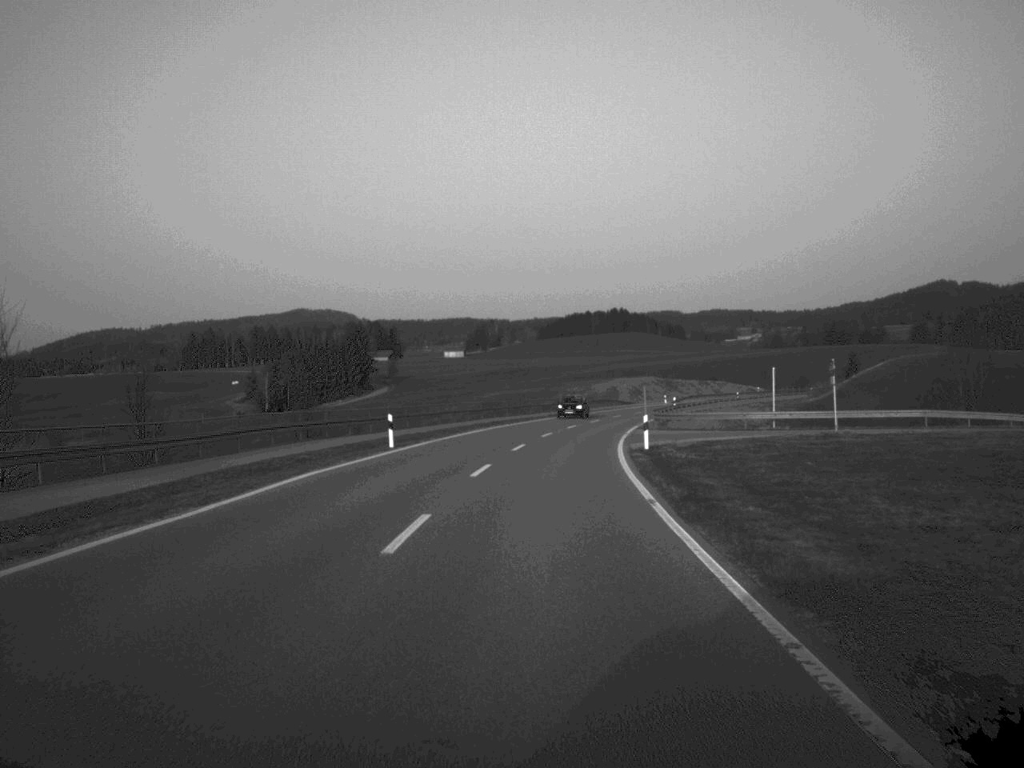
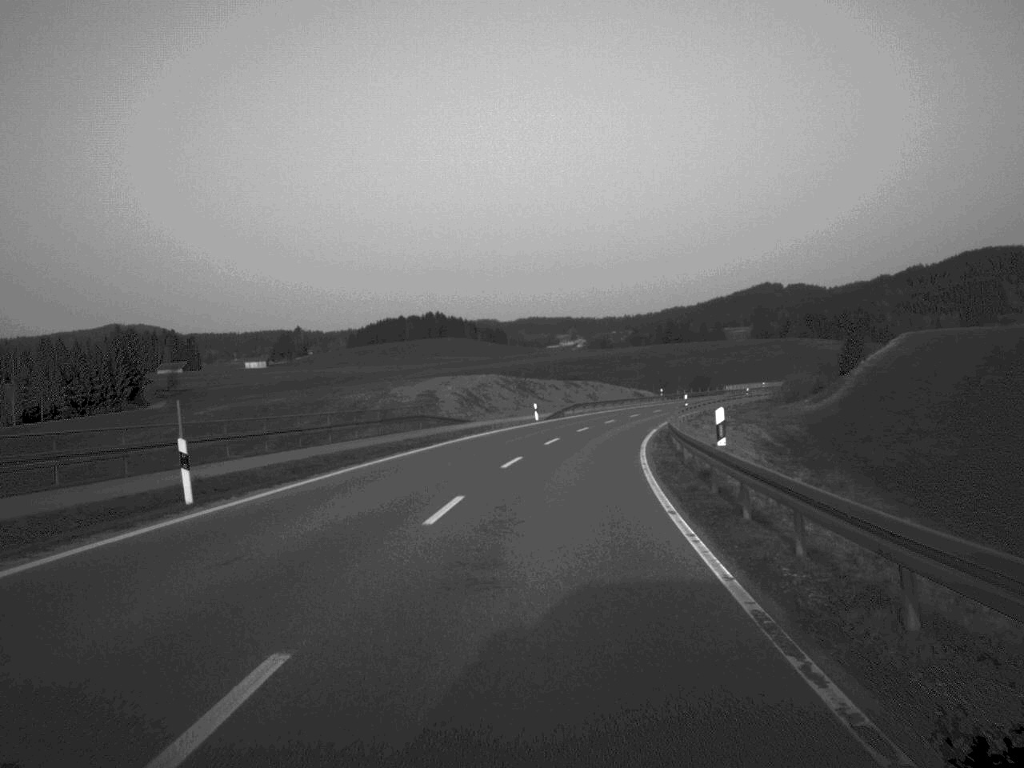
(+4.8, +69.9) m; +8°
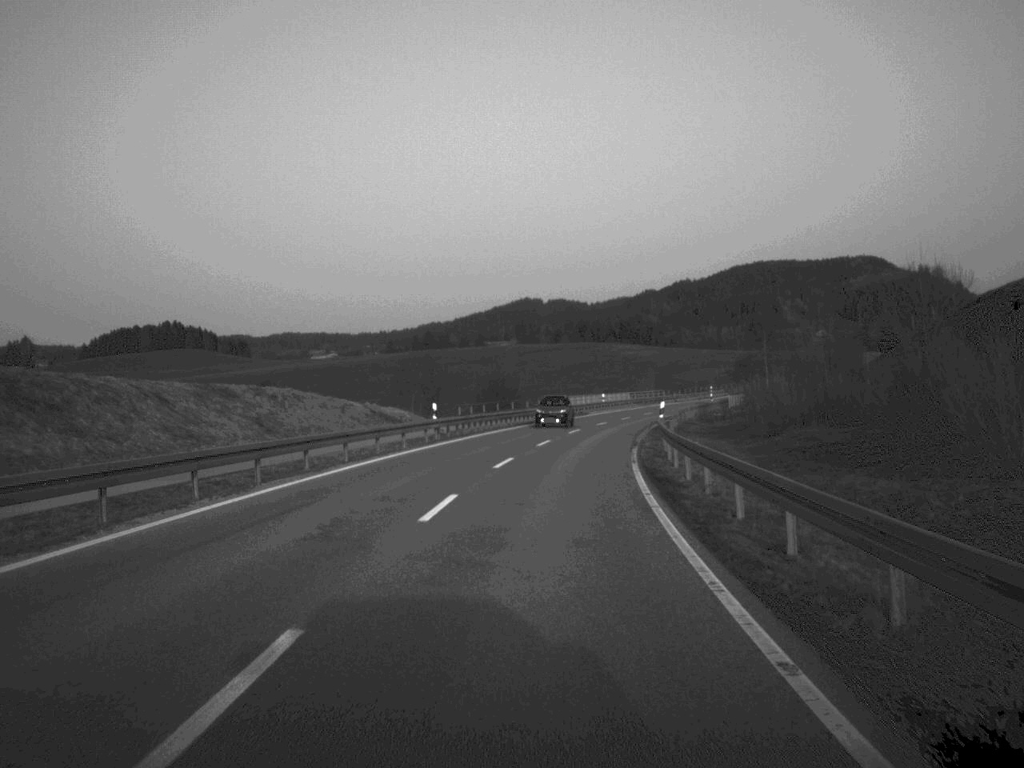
(+6.9, +71.6) m; +11°
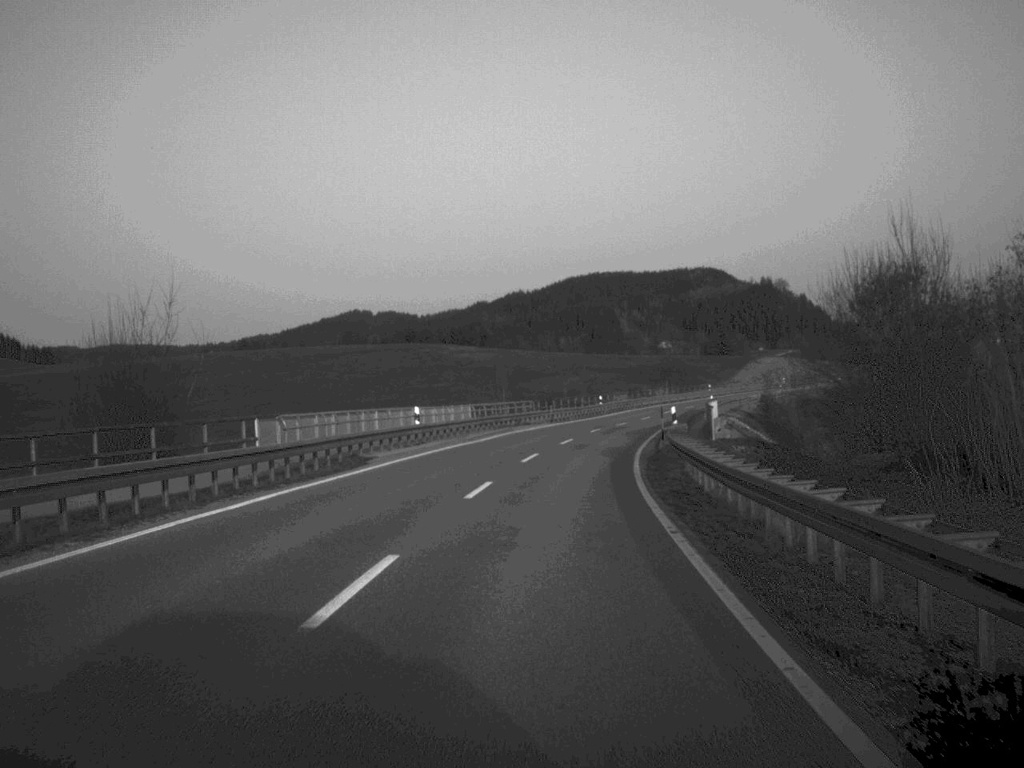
(+3.8, +55.8) m; +8°
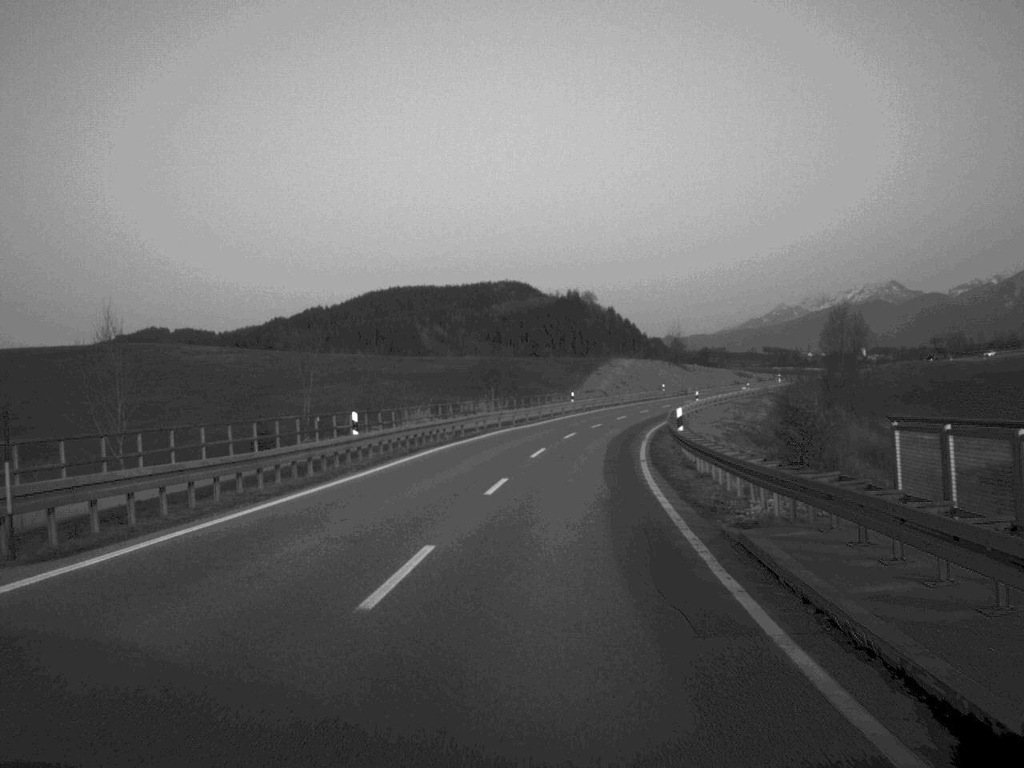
(+4.5, +59.1) m; +9°
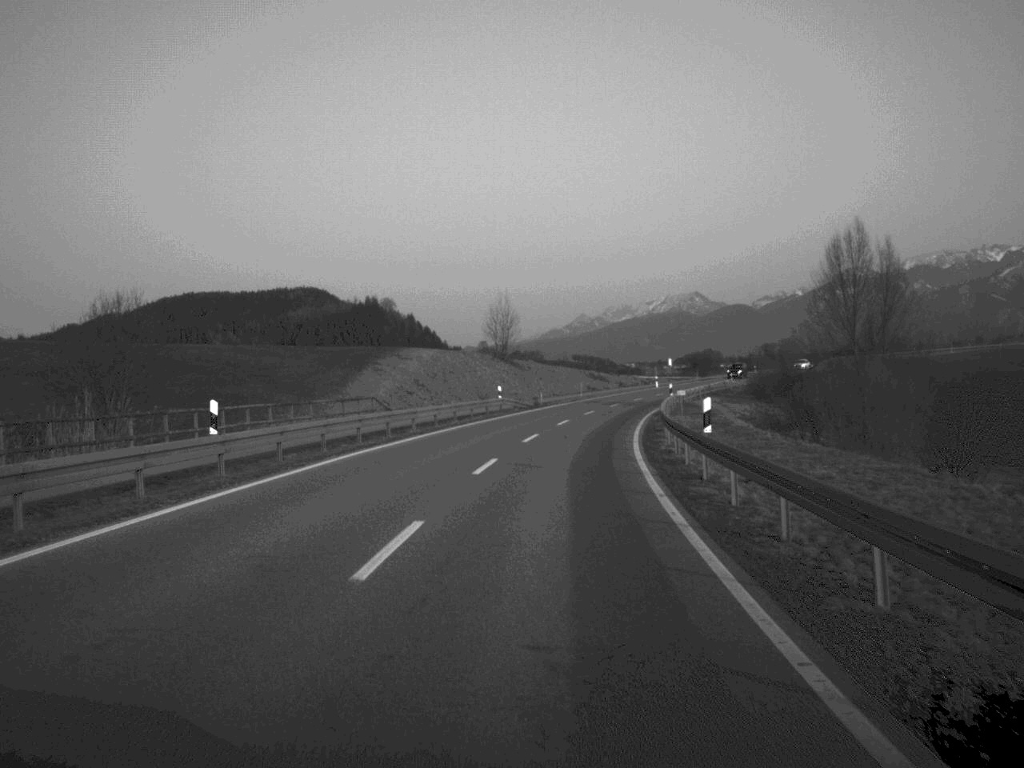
(+4.7, +60.2) m; +9°
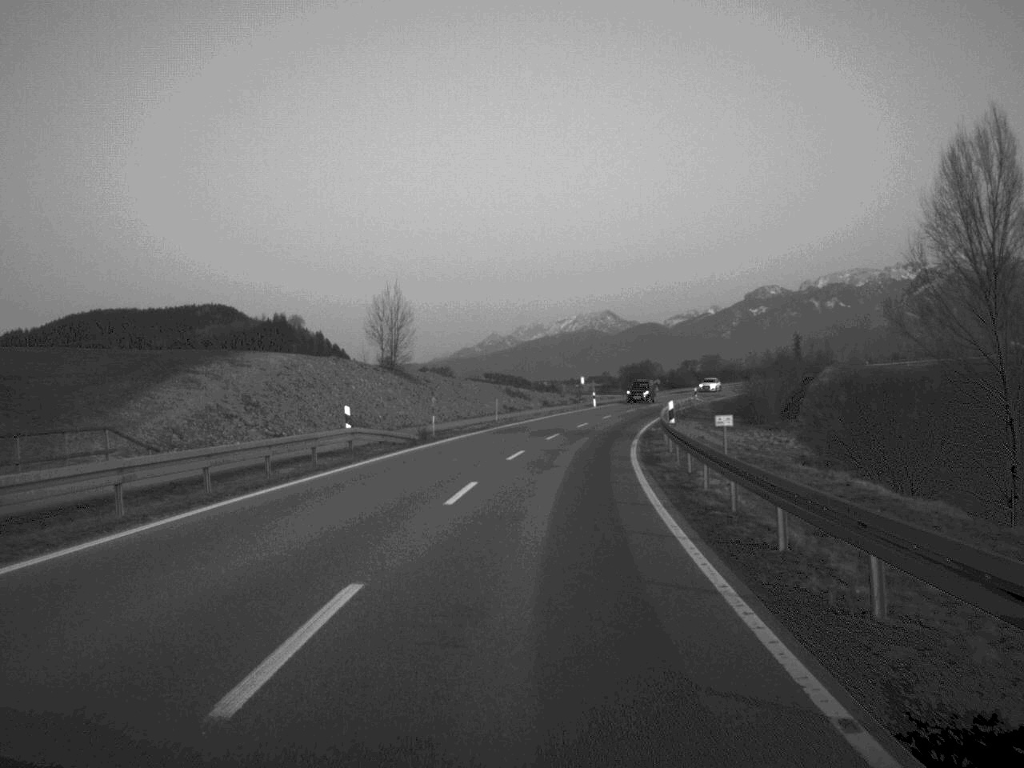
(+1.0, +28.2) m; +4°
